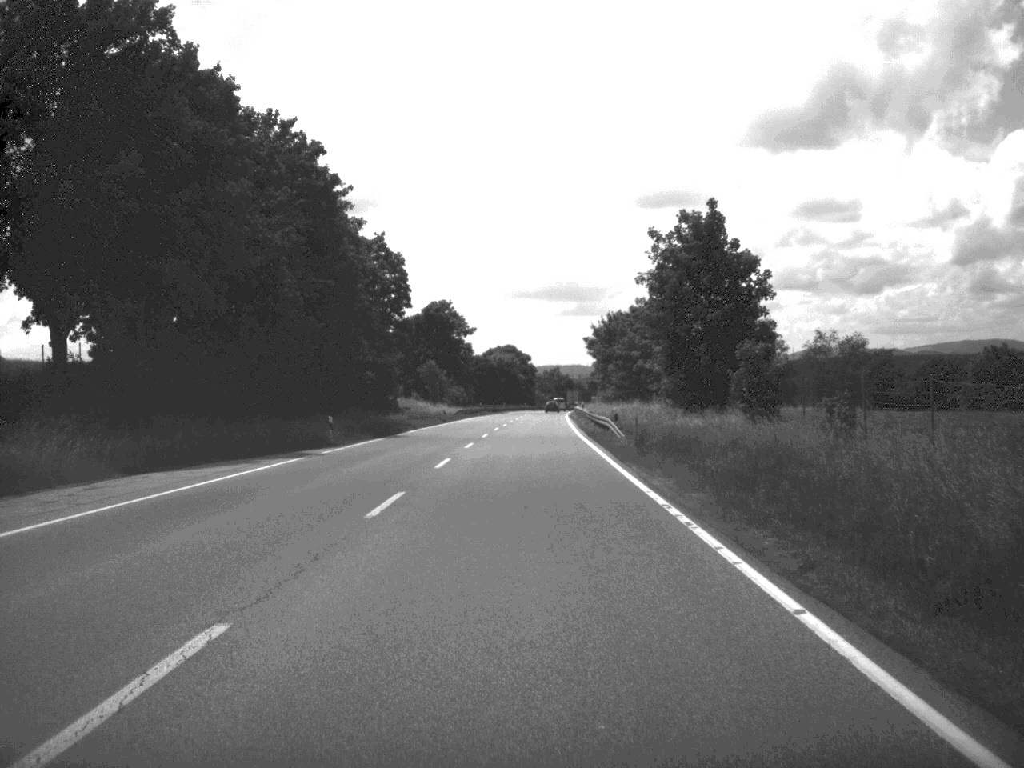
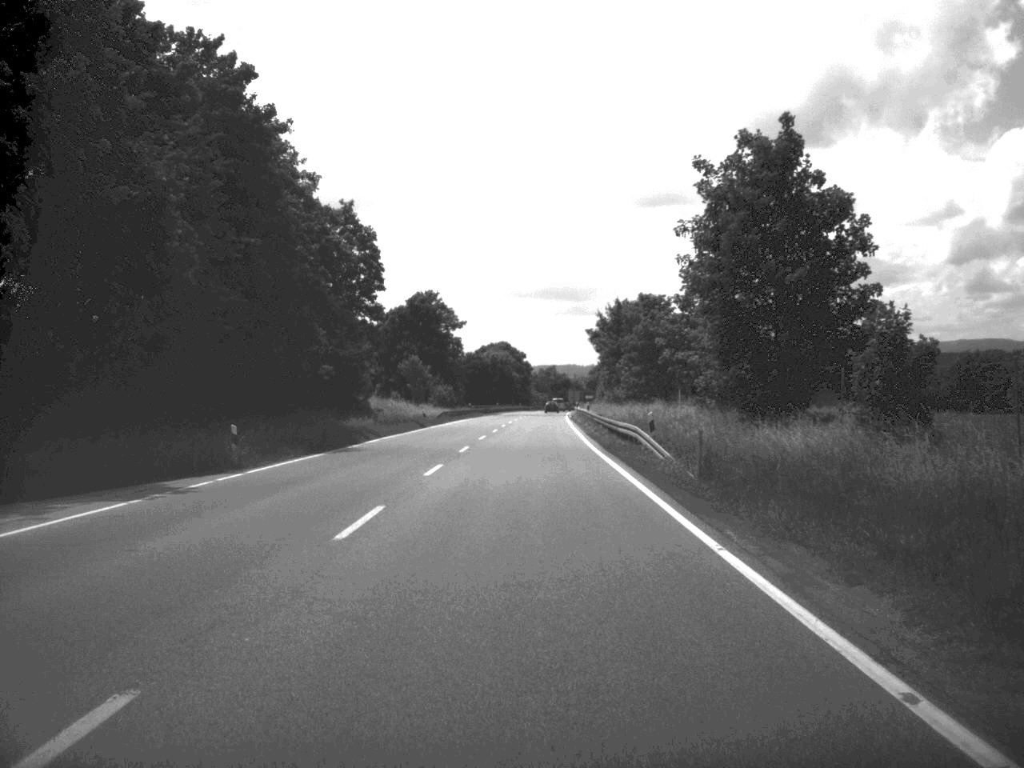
(0.0, +14.3) m; 0°
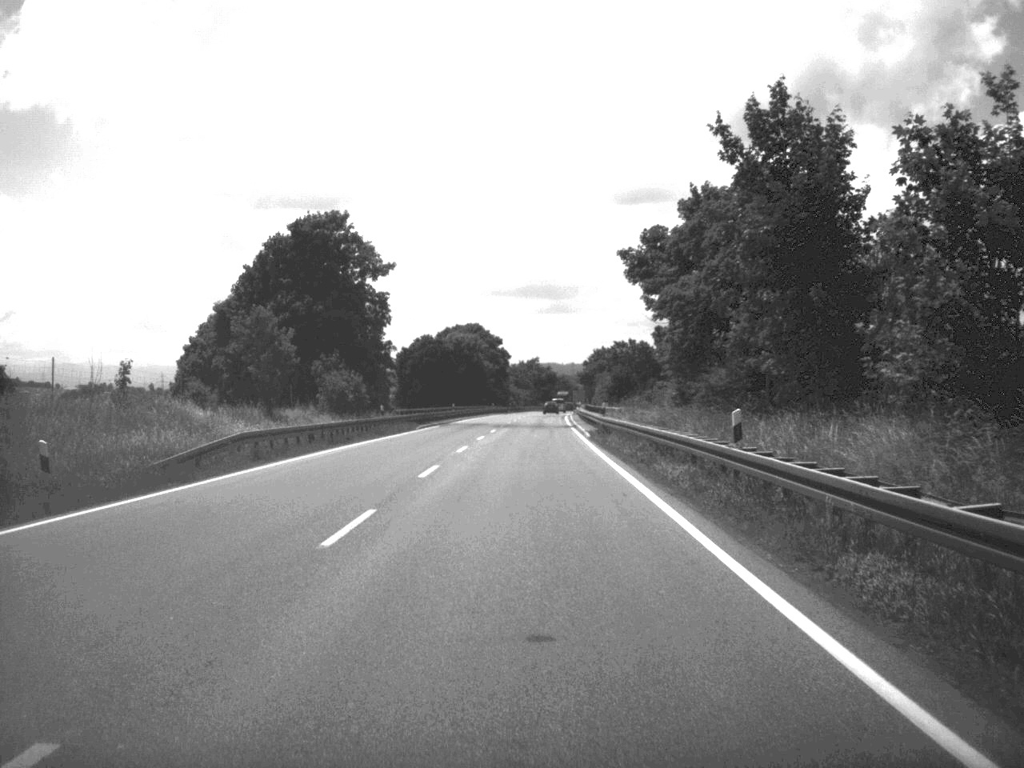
(+0.4, +59.5) m; +1°
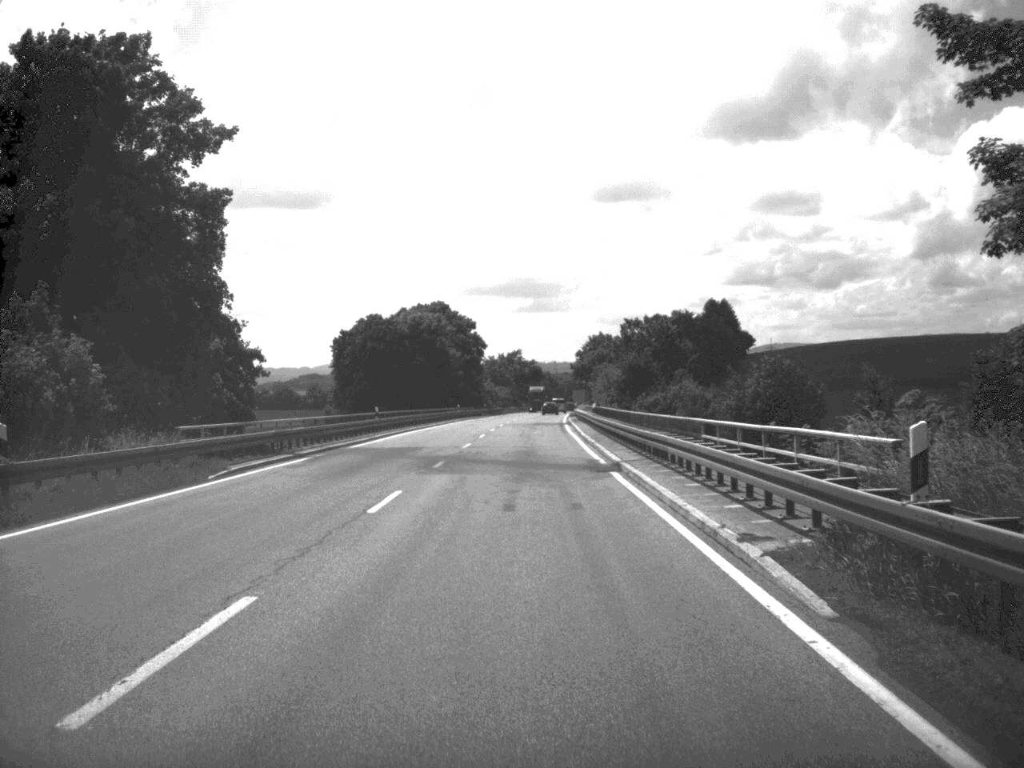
(+0.2, +42.3) m; +1°
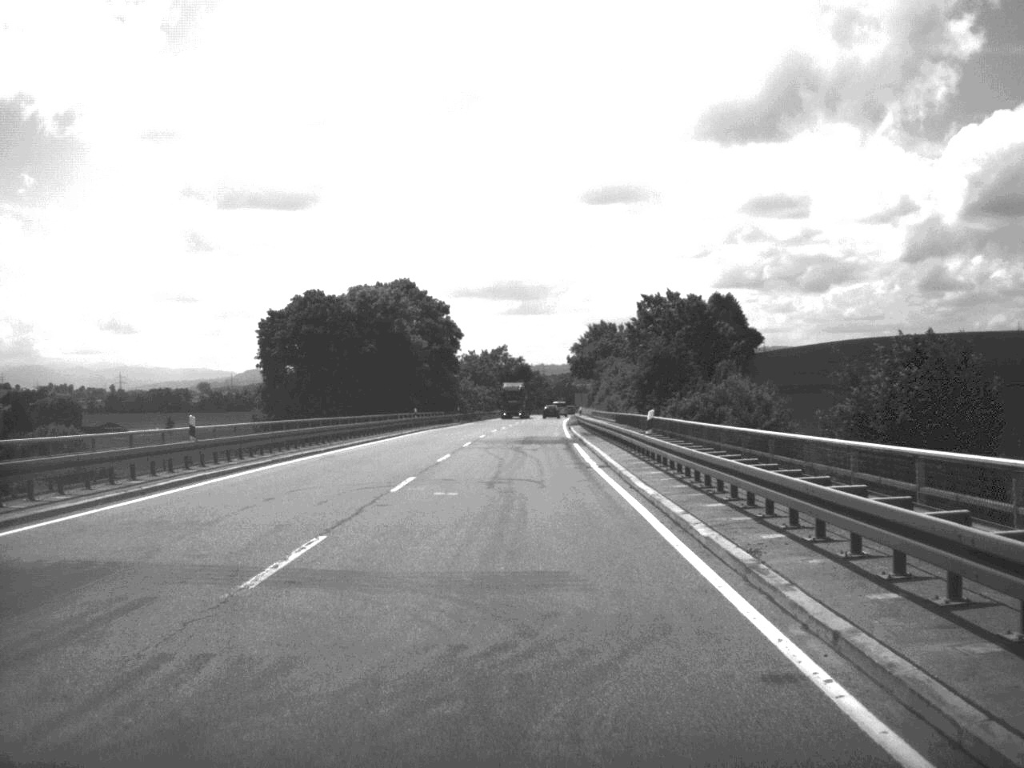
(+0.1, +31.0) m; 0°
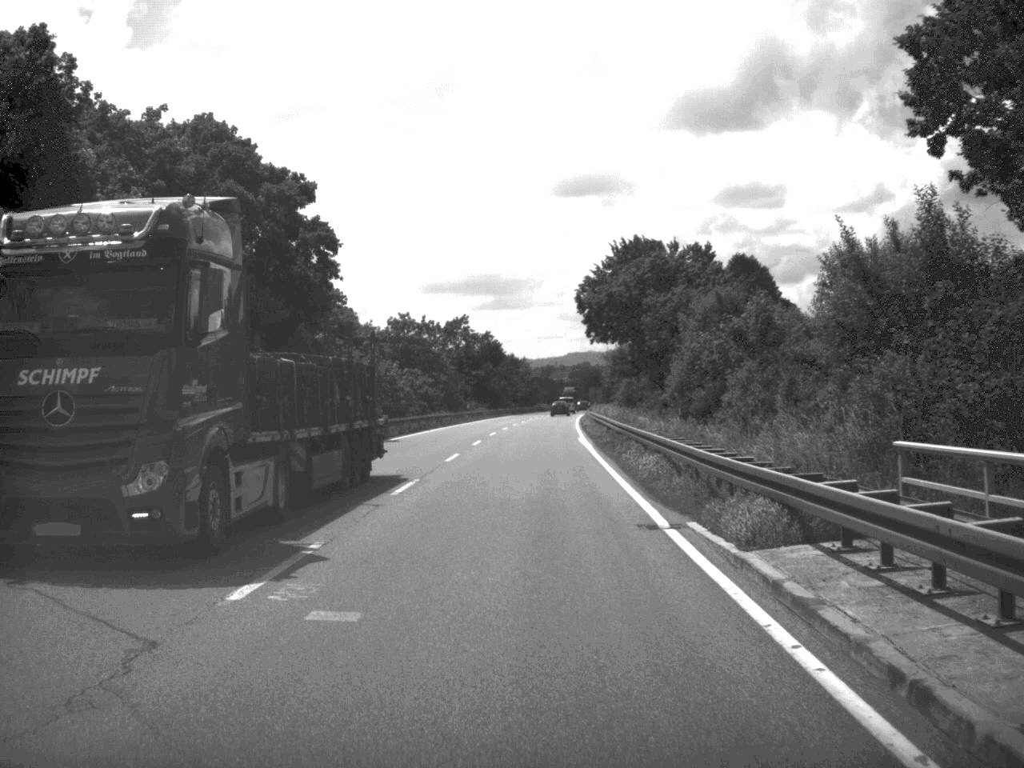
(+0.4, +70.7) m; +1°
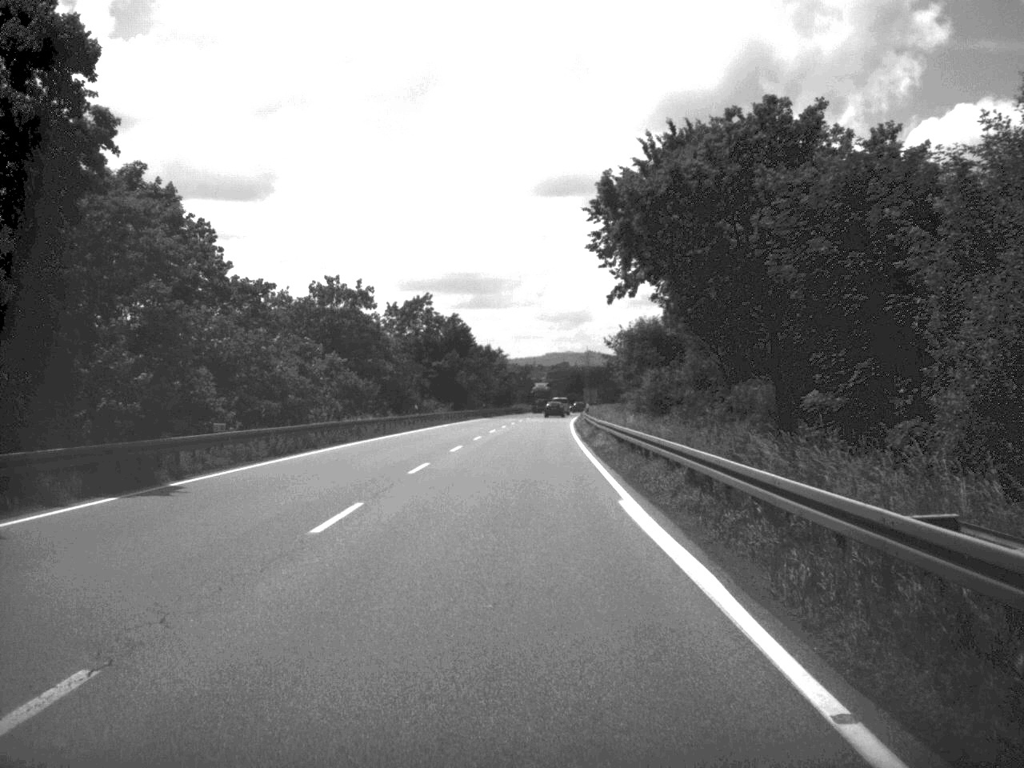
(+0.3, +30.5) m; +1°
